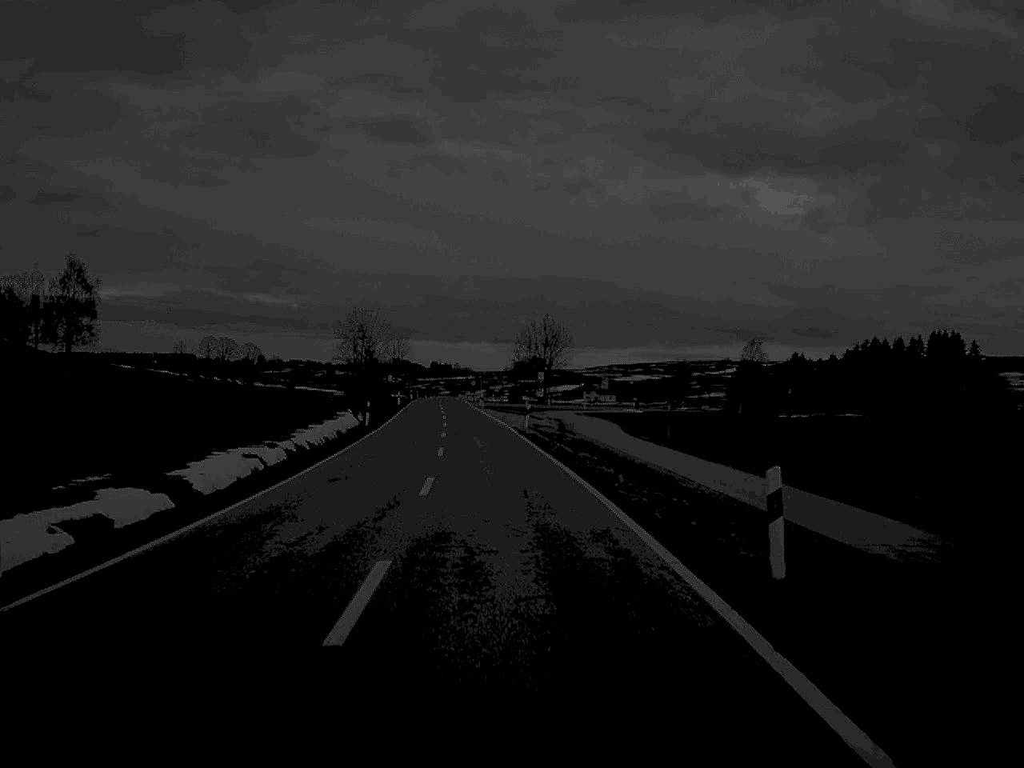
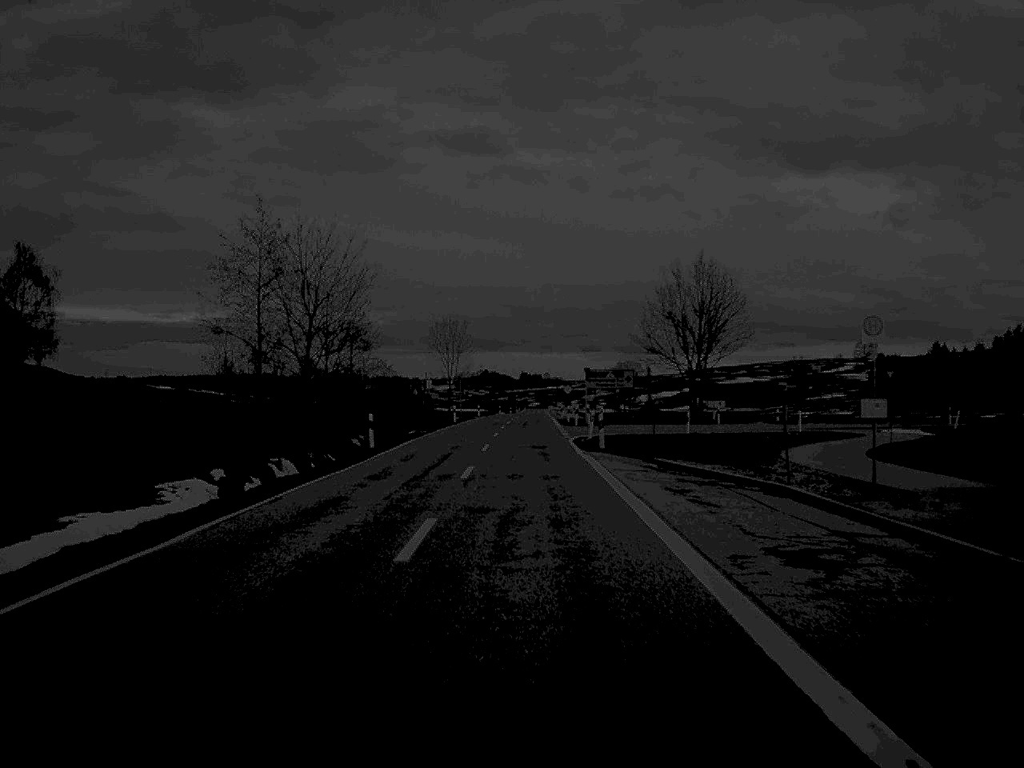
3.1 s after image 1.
(-2.9, +67.1) m; -4°
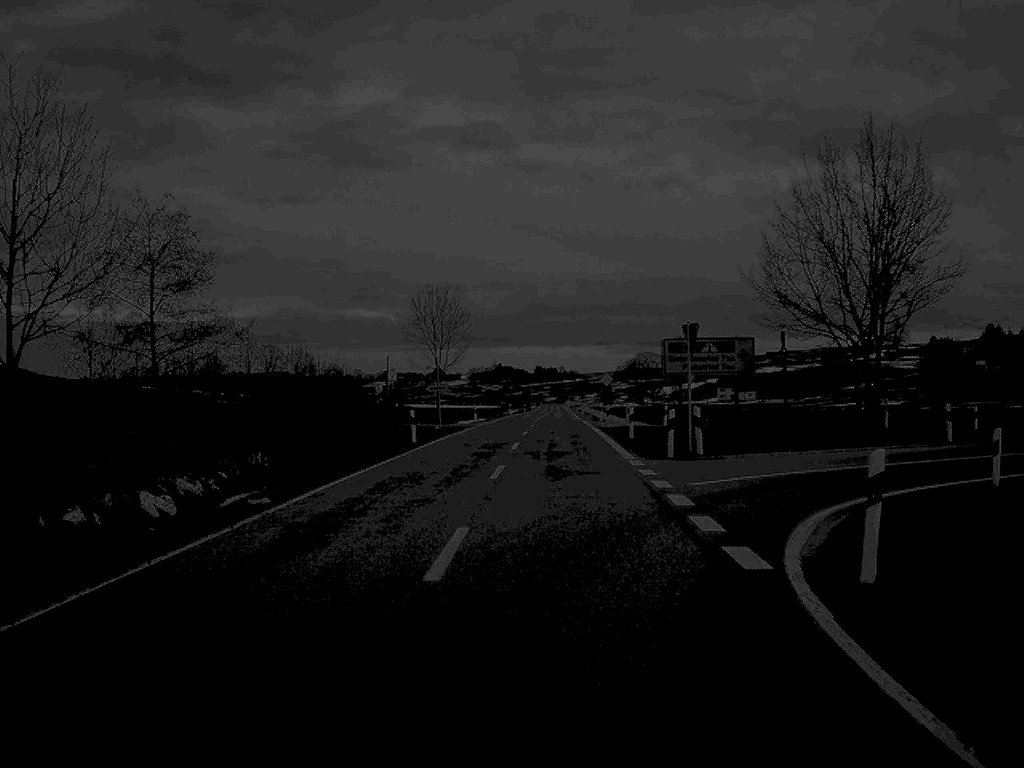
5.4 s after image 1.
(-0.2, +37.1) m; 0°
